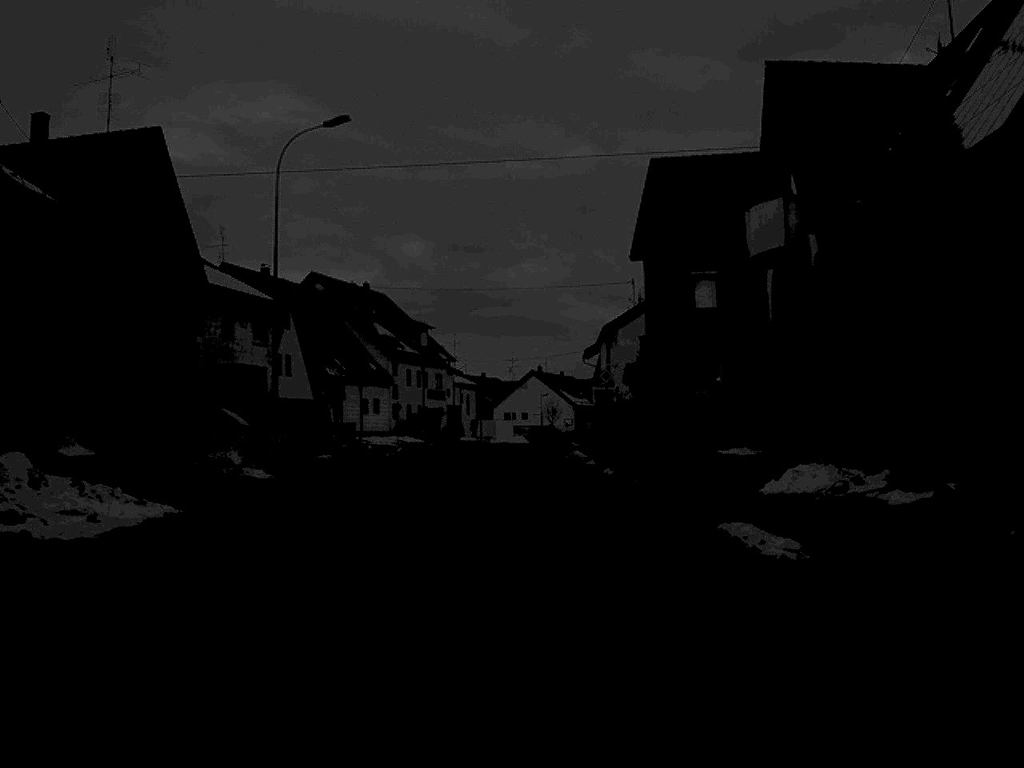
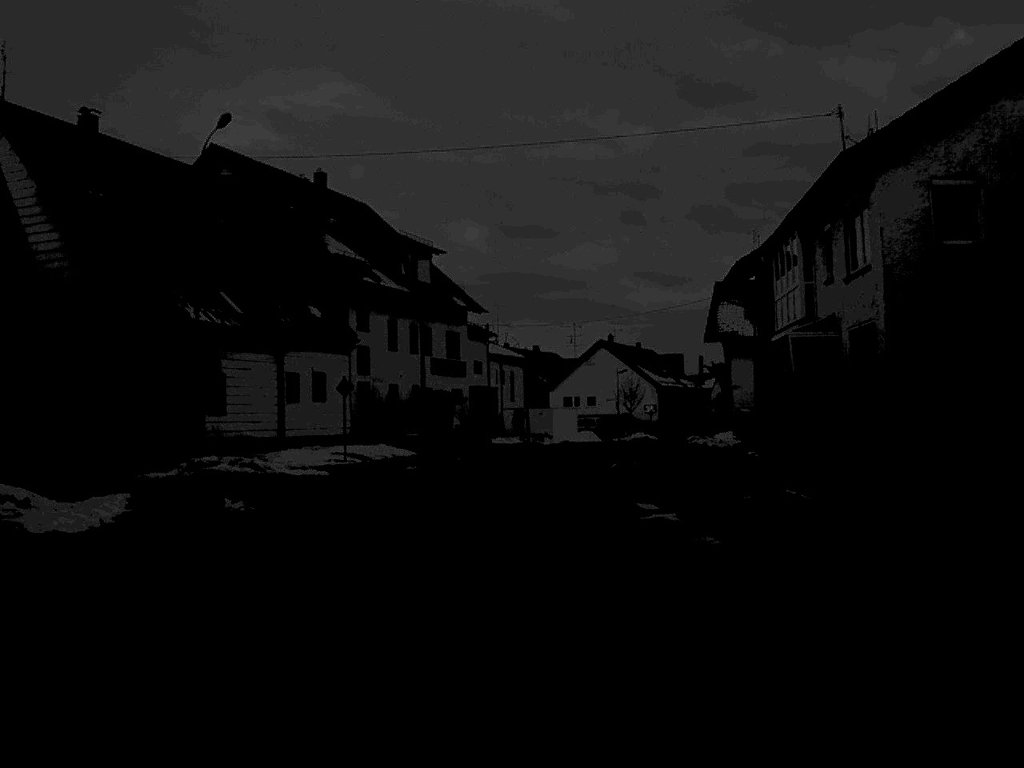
(-0.8, +41.6) m; -3°
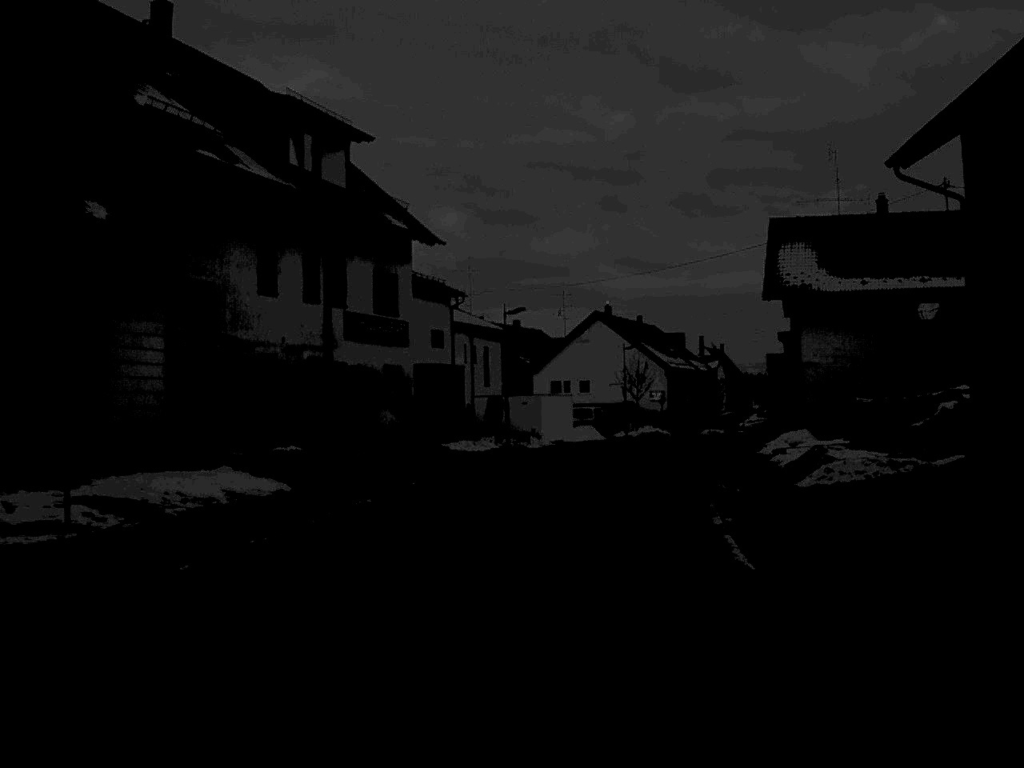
(0.0, +22.8) m; +1°
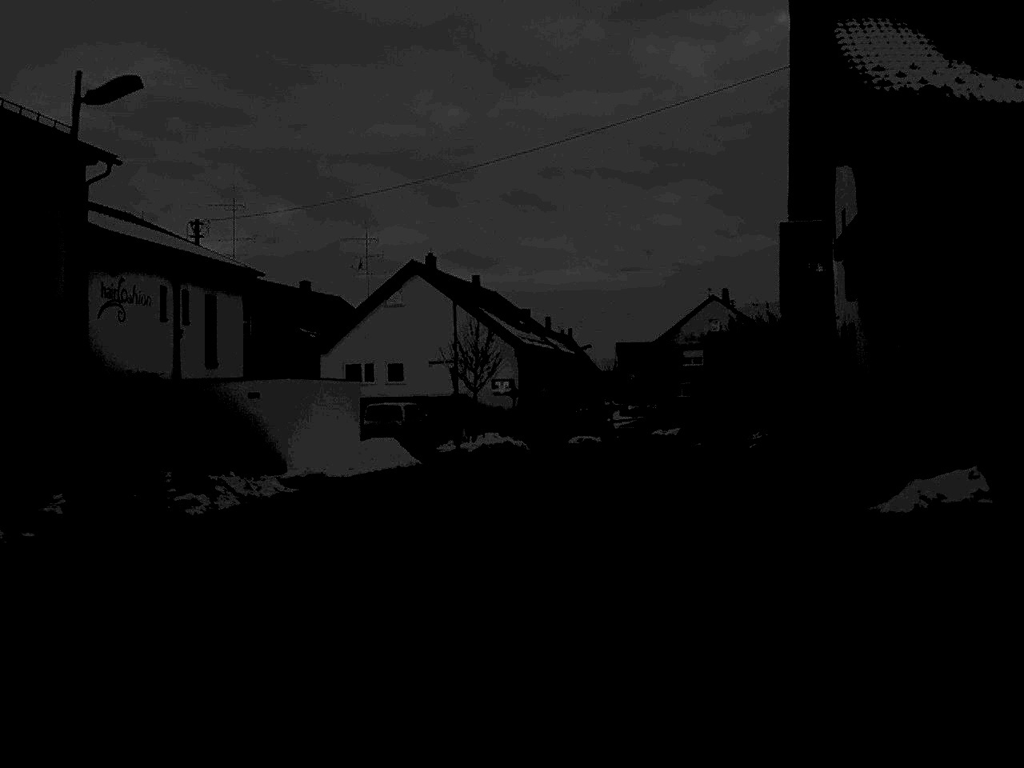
(+2.3, +32.3) m; +8°
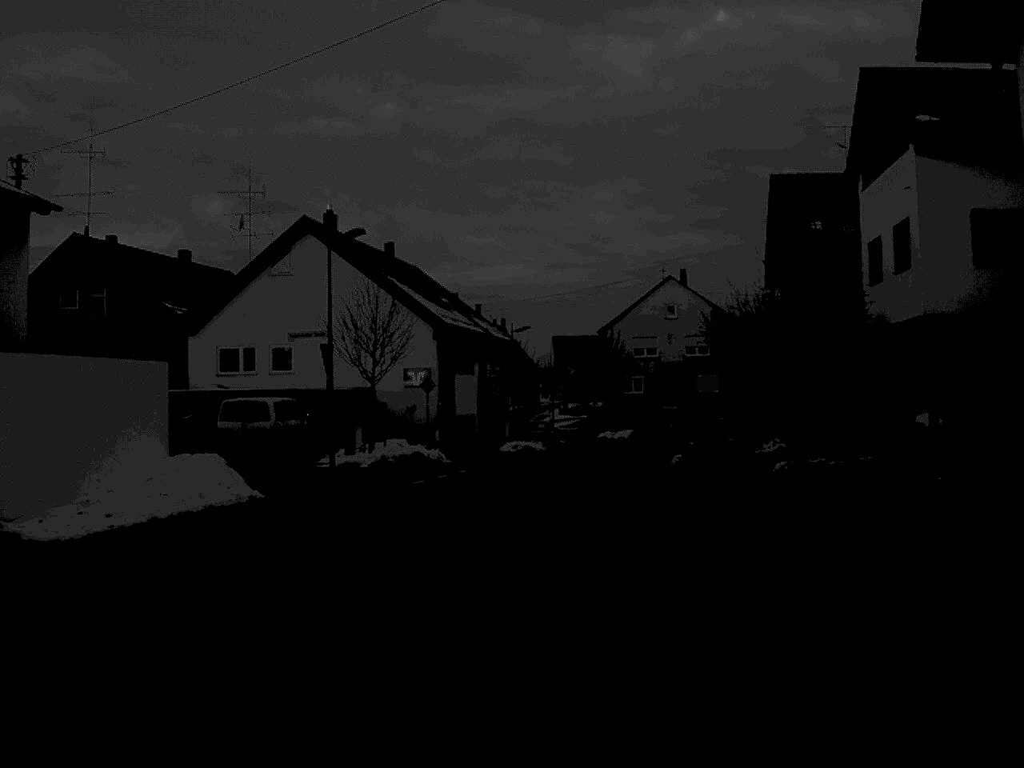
(+0.4, +14.5) m; +3°
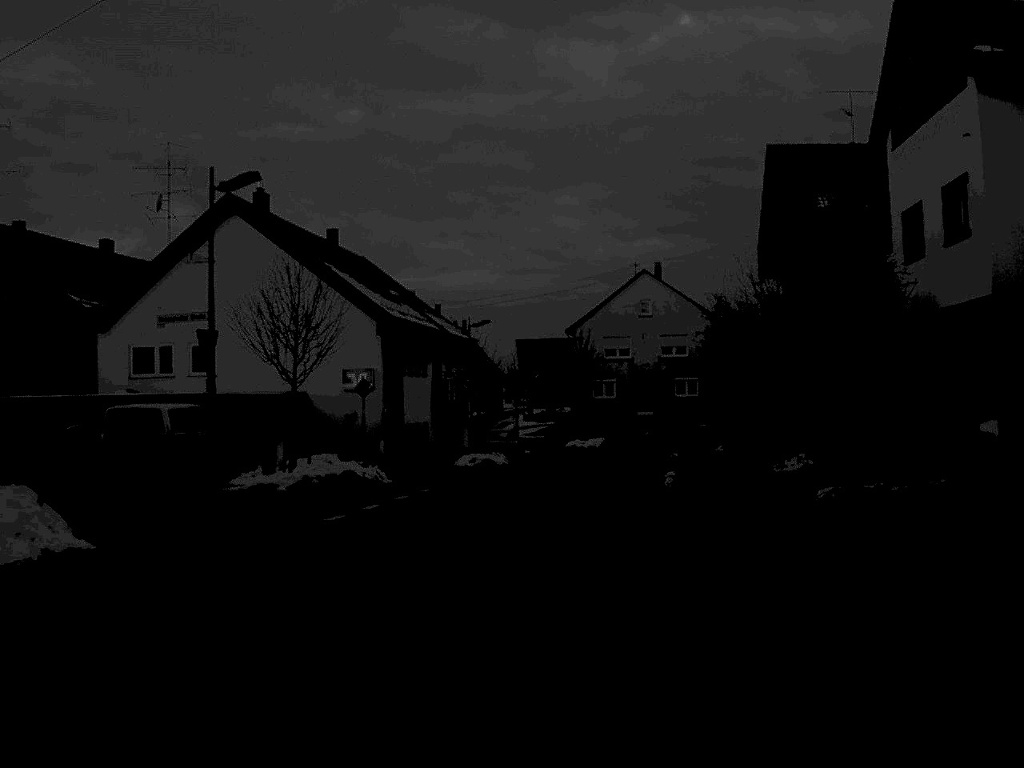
(+0.1, +7.4) m; +2°
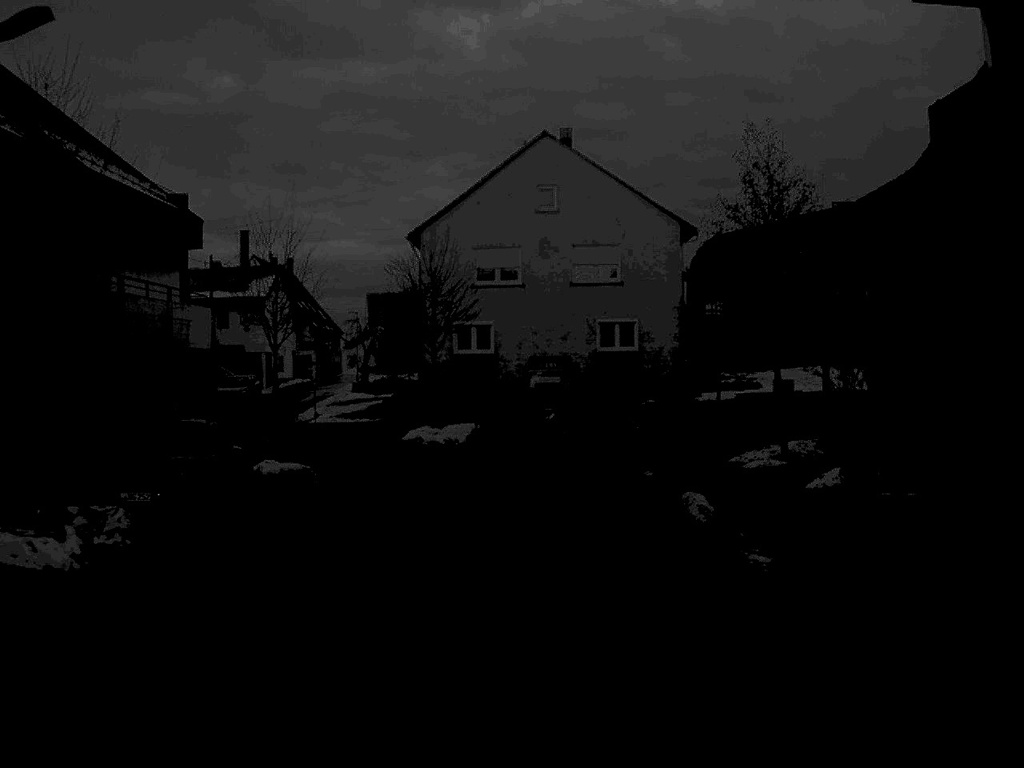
(+1.9, +34.6) m; +6°
